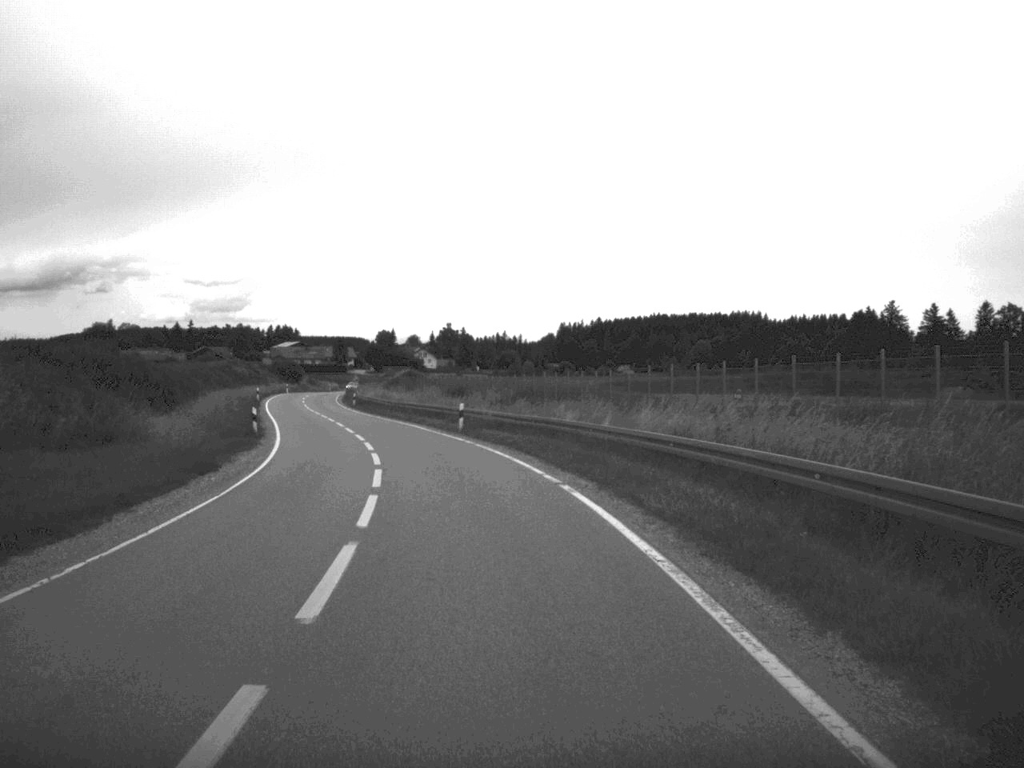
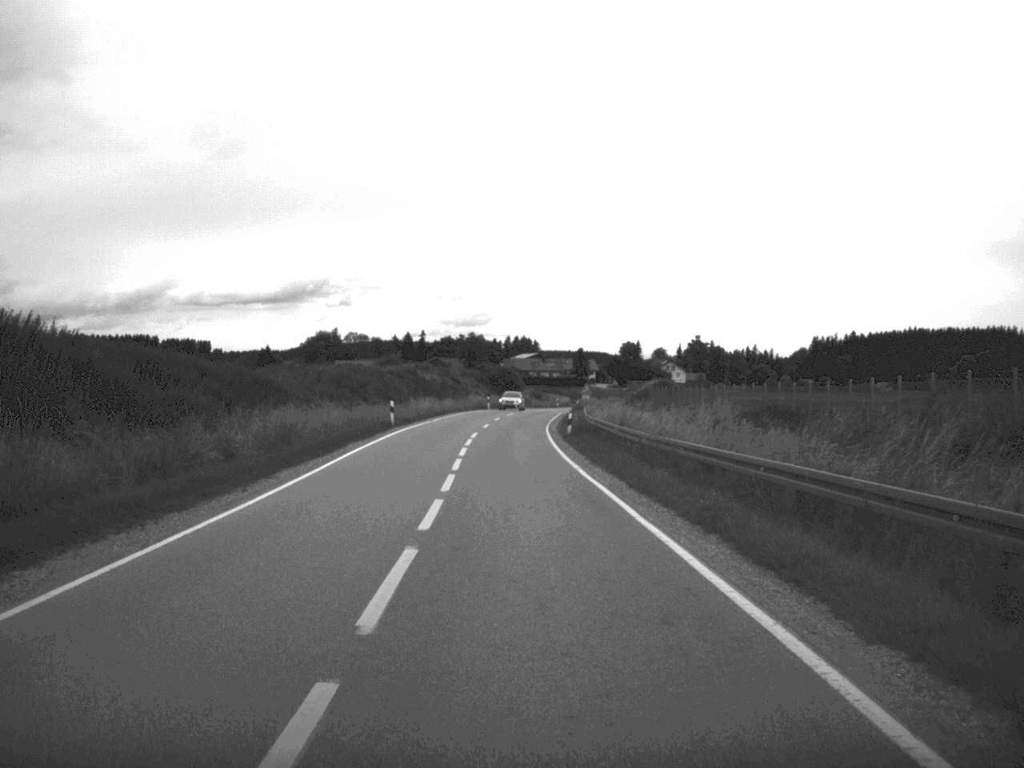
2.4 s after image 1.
(-4.3, +41.6) m; -11°
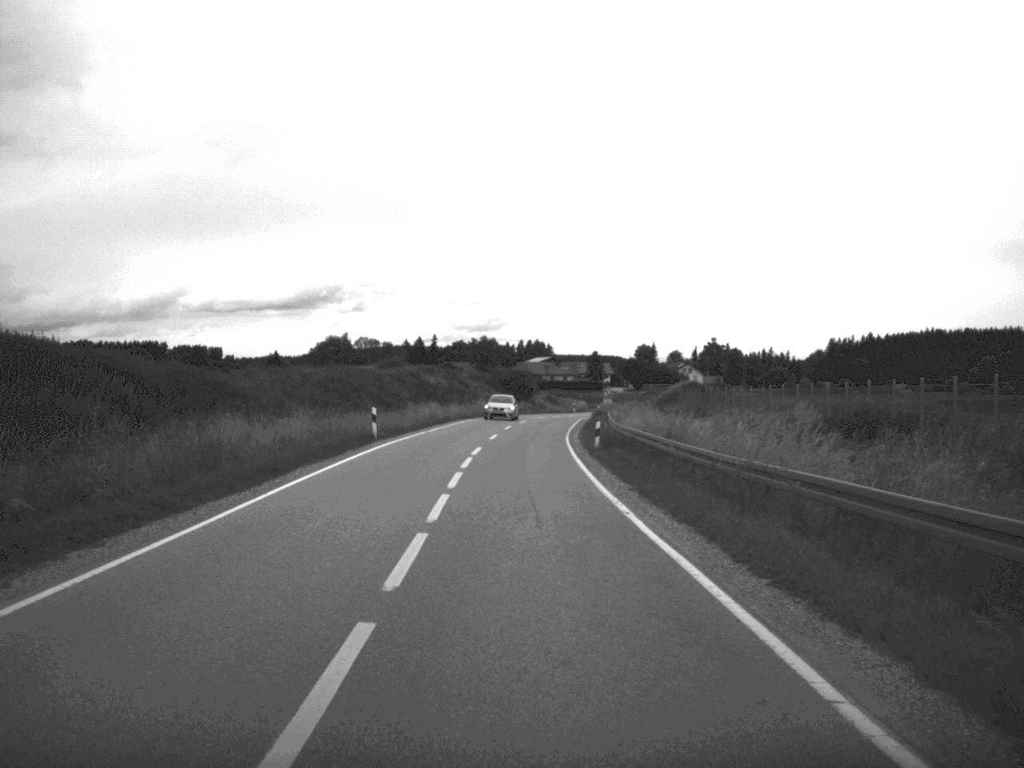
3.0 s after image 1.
(-0.1, +10.1) m; -1°
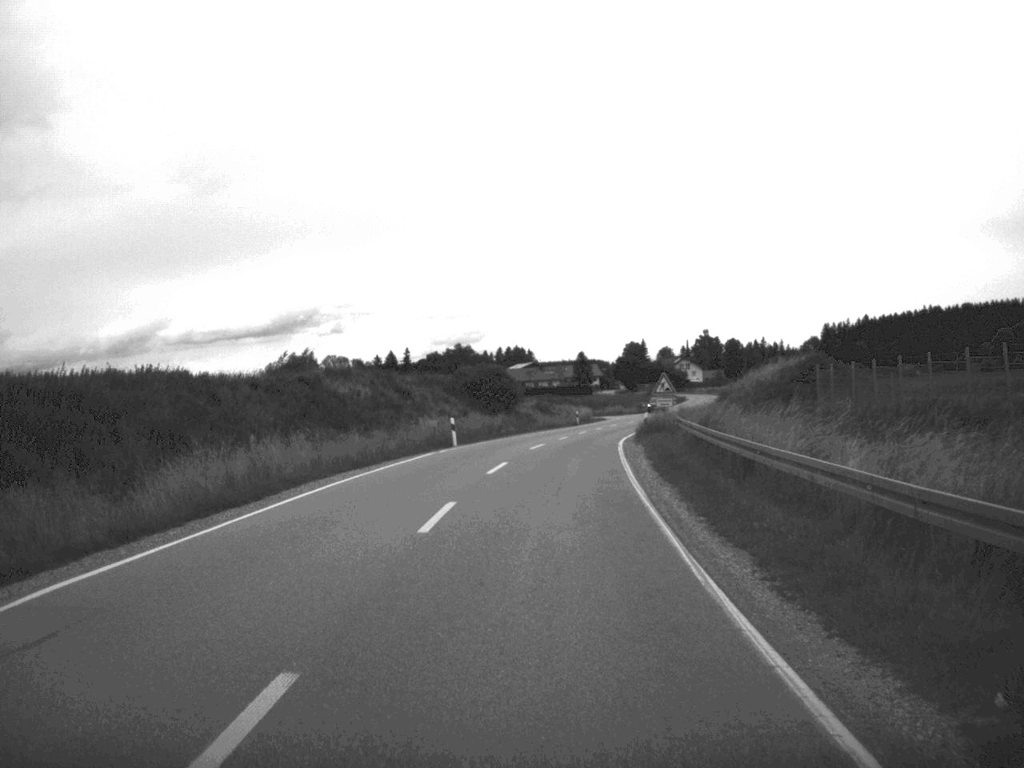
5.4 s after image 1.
(+0.1, +43.0) m; +1°
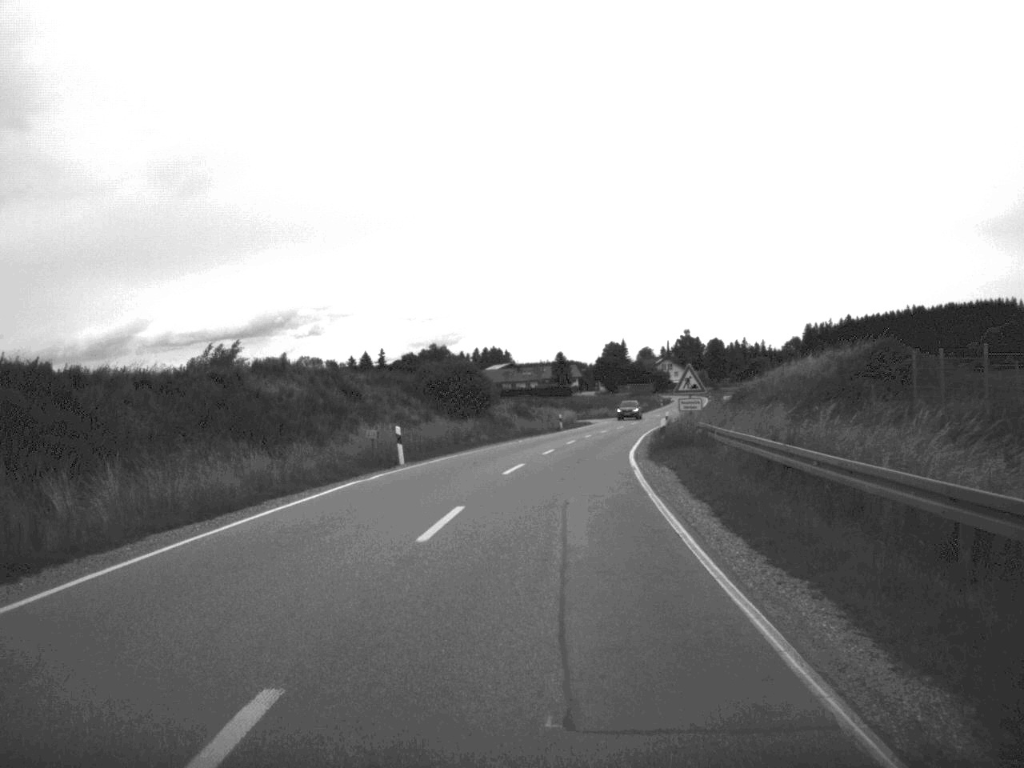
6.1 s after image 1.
(+0.1, +12.4) m; +1°
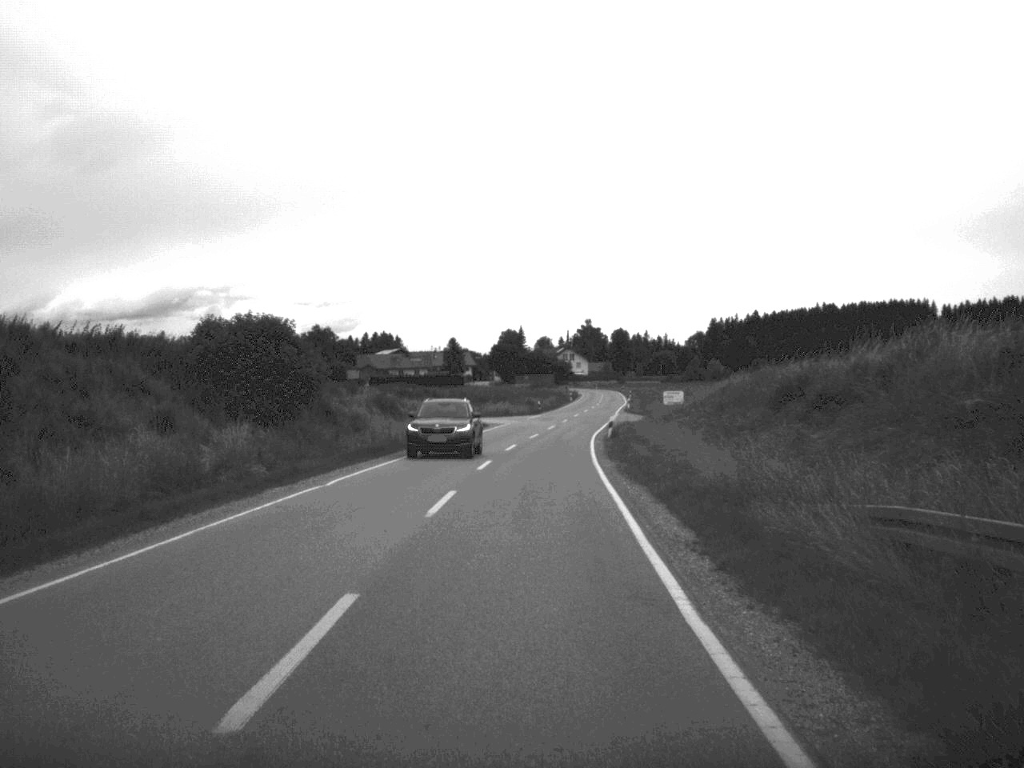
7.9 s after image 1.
(+1.3, +31.3) m; +5°
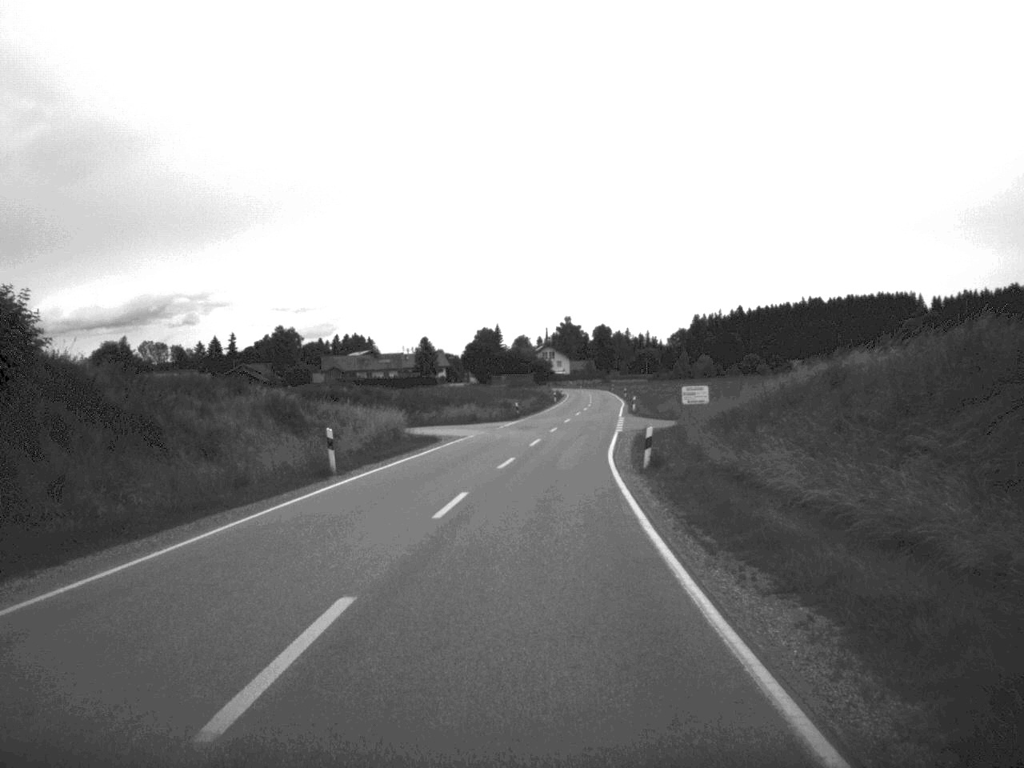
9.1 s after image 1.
(+0.2, +23.5) m; +1°
